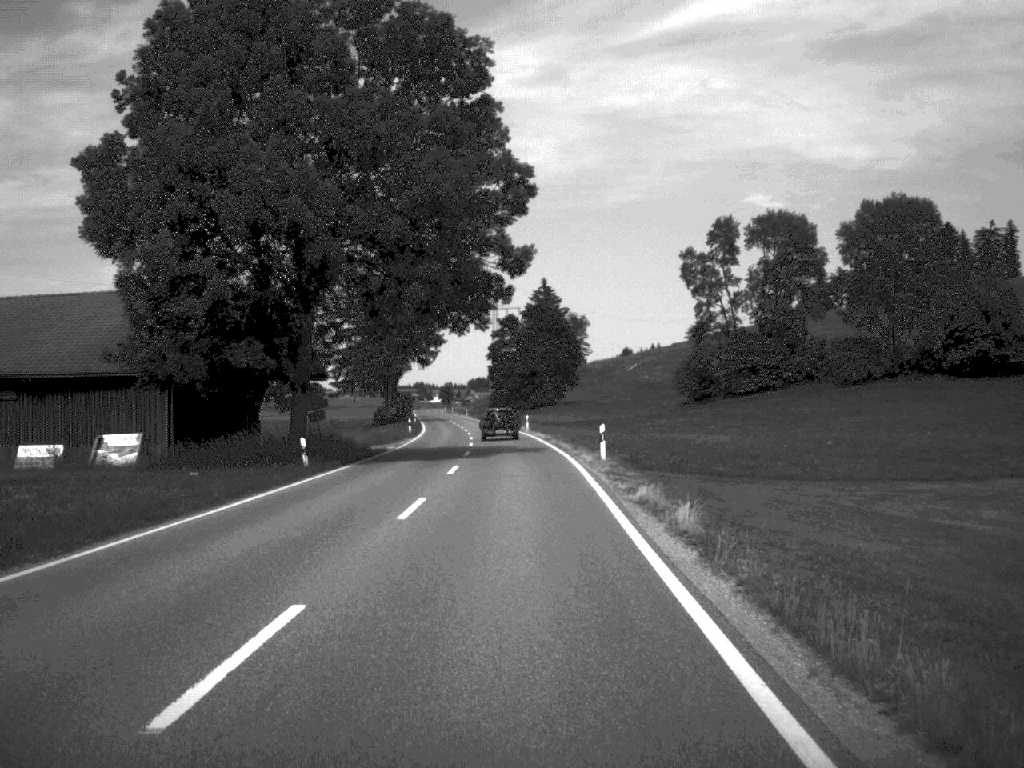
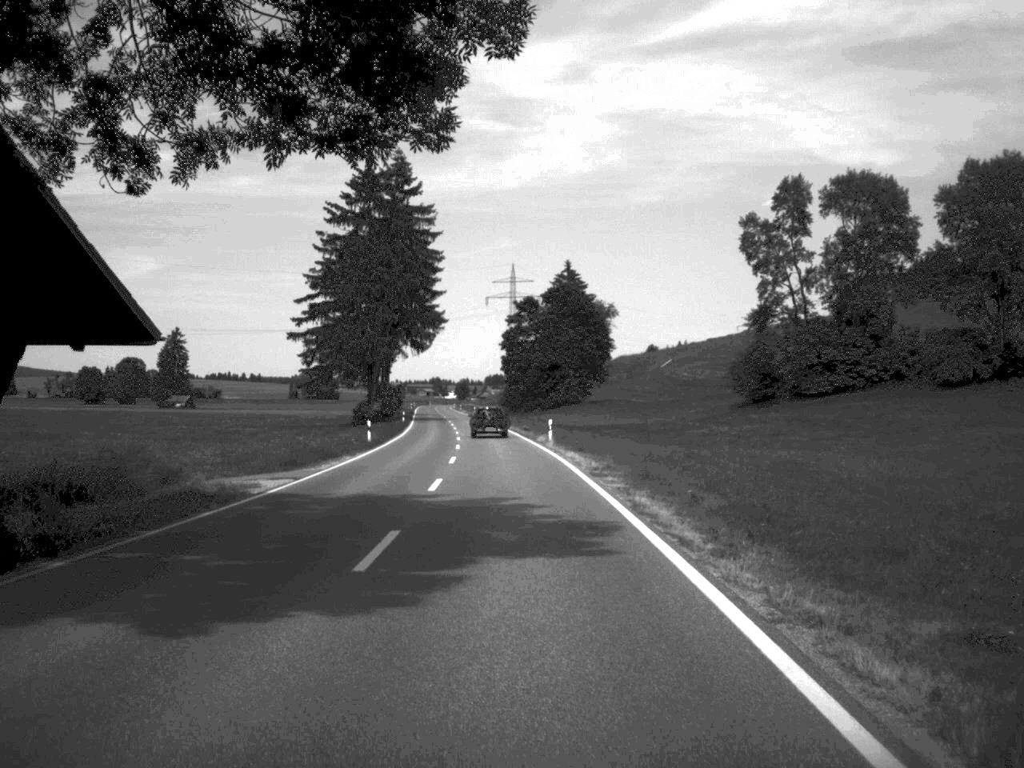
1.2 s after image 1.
(-0.2, +29.2) m; -1°
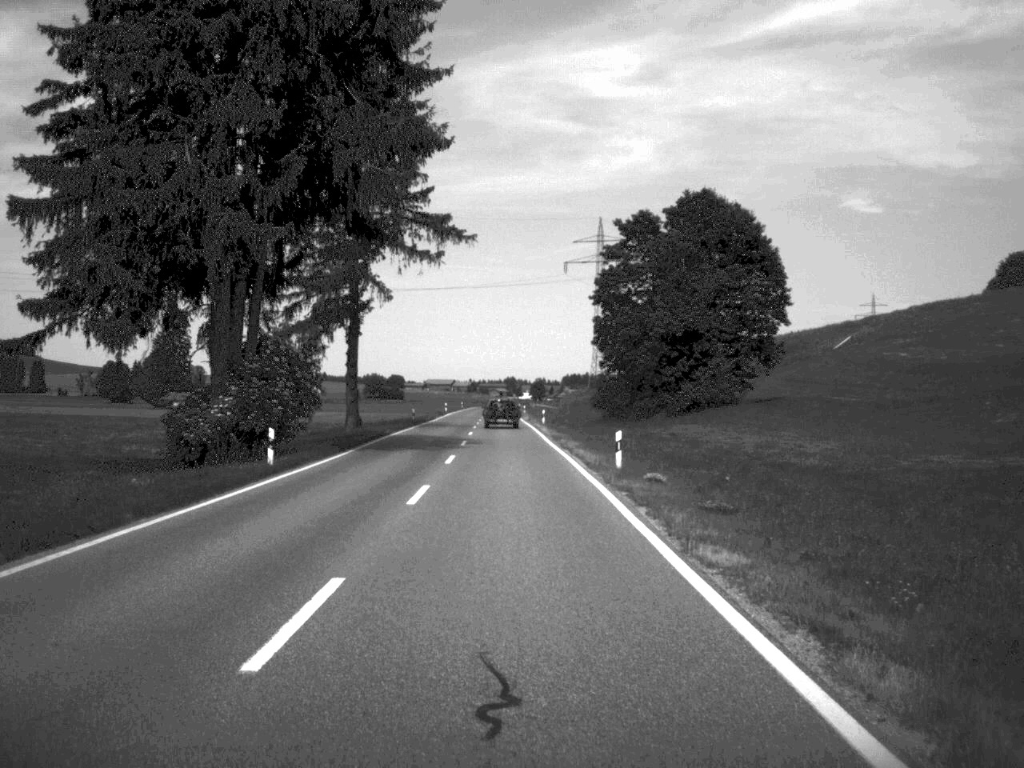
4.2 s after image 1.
(-2.5, +75.2) m; -4°
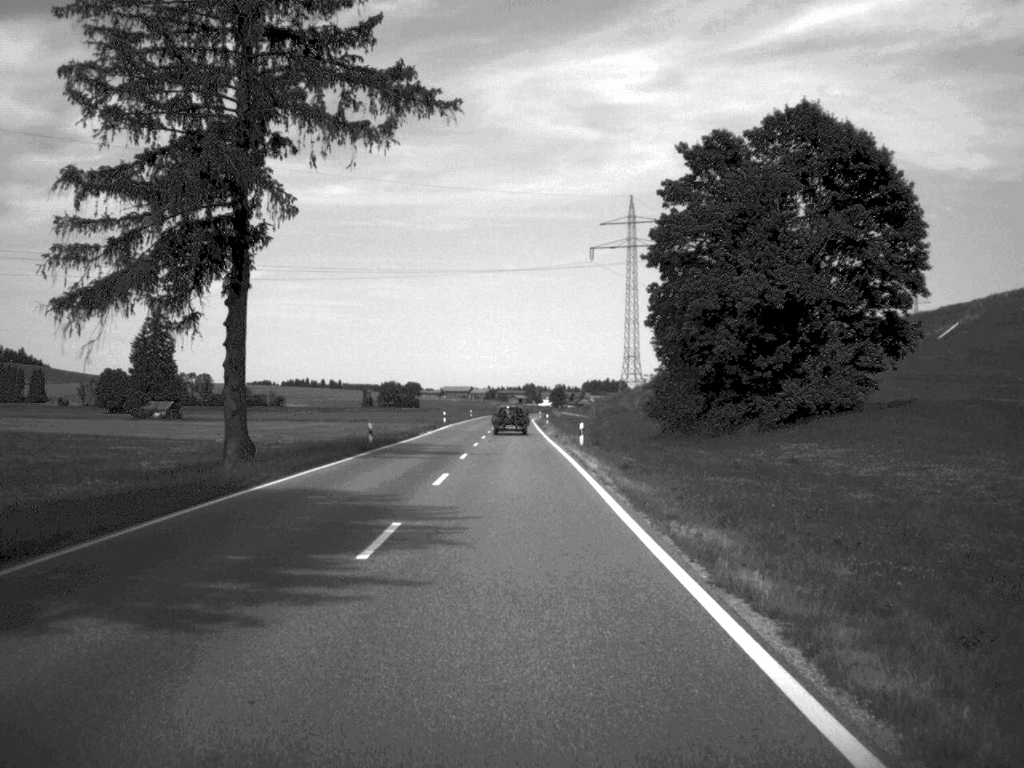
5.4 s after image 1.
(-0.3, +29.8) m; -1°
